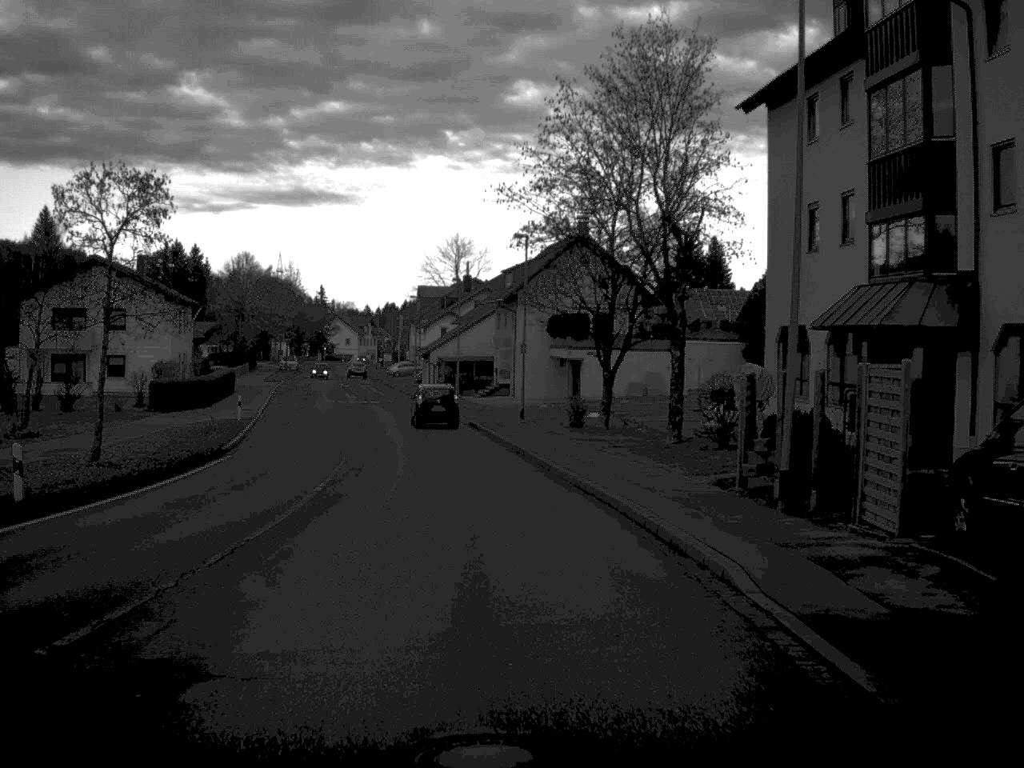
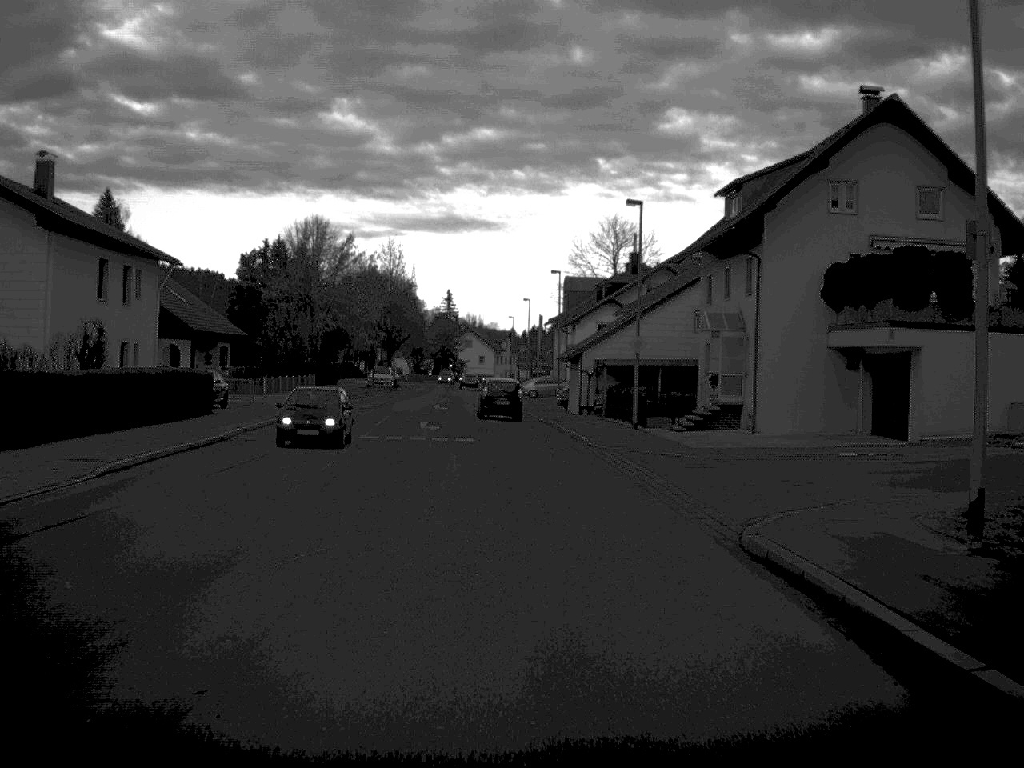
(-2.9, +39.8) m; -7°
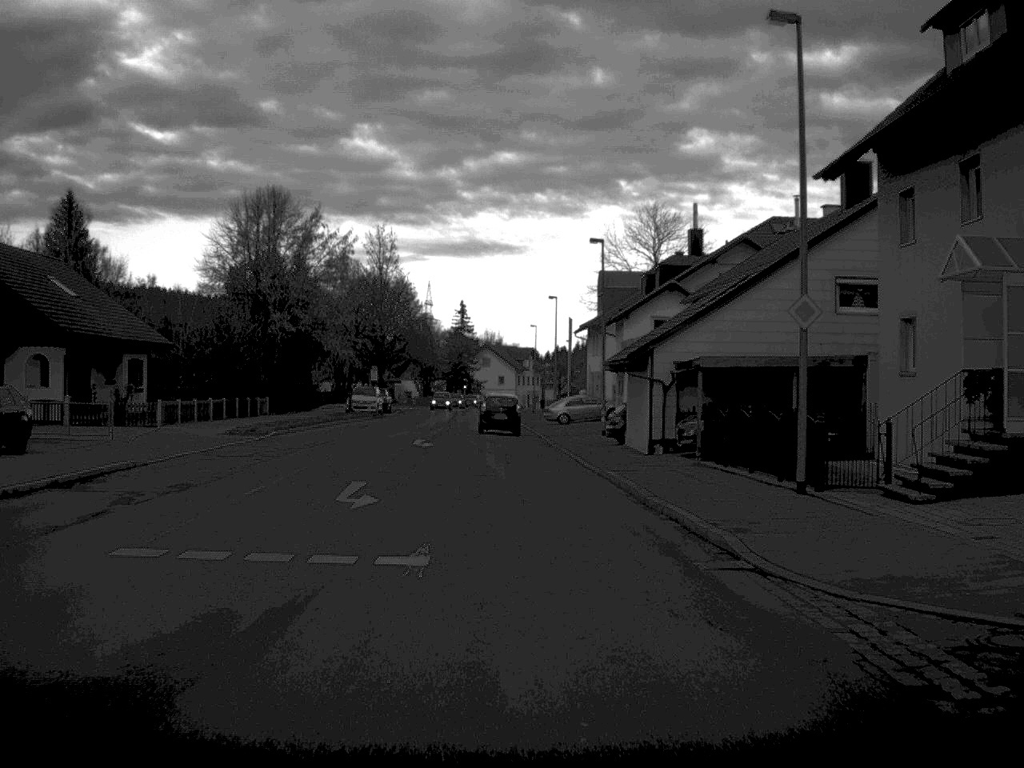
(-0.2, +22.8) m; -1°
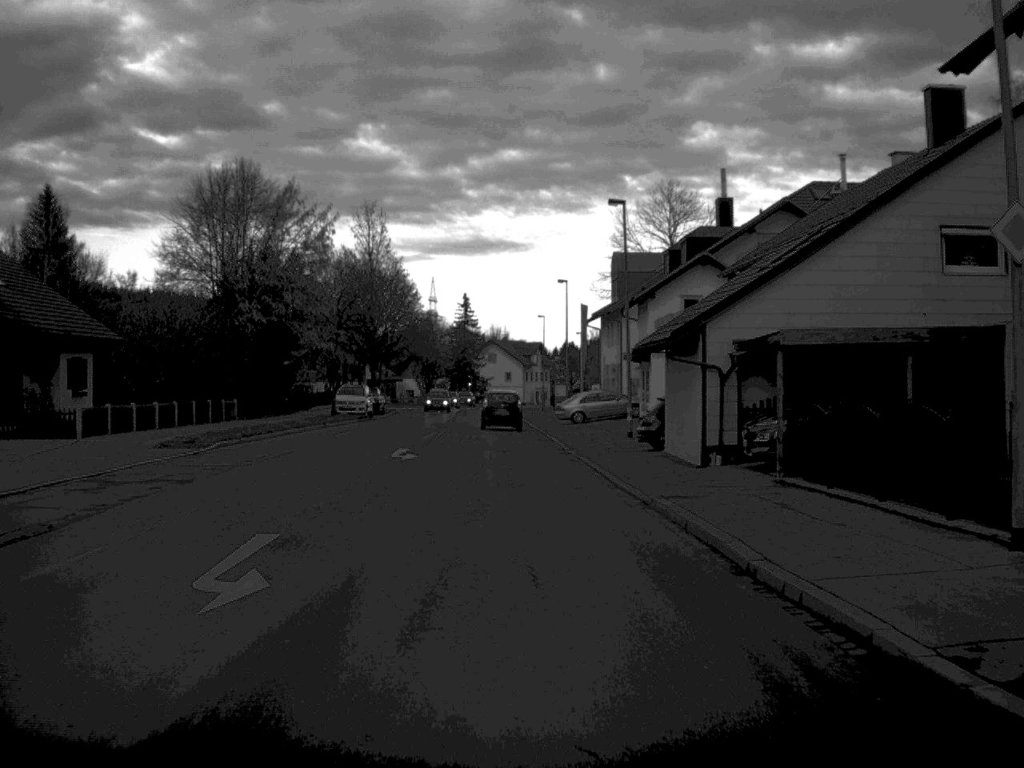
(0.0, +8.7) m; 0°
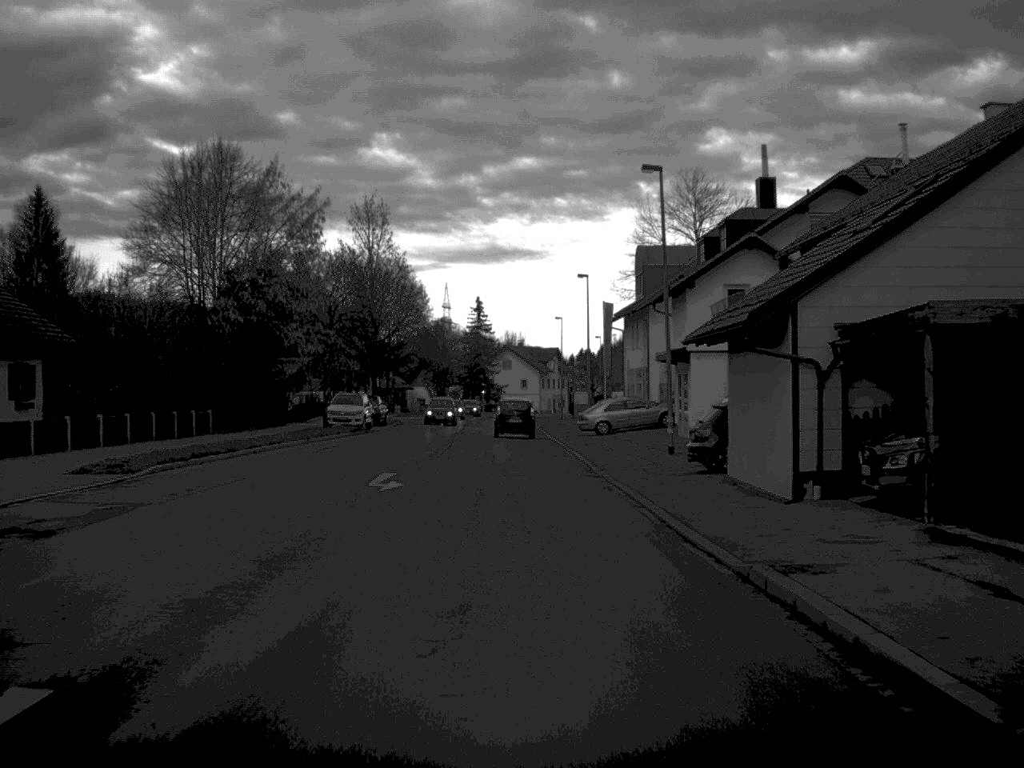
(0.0, +7.3) m; -1°
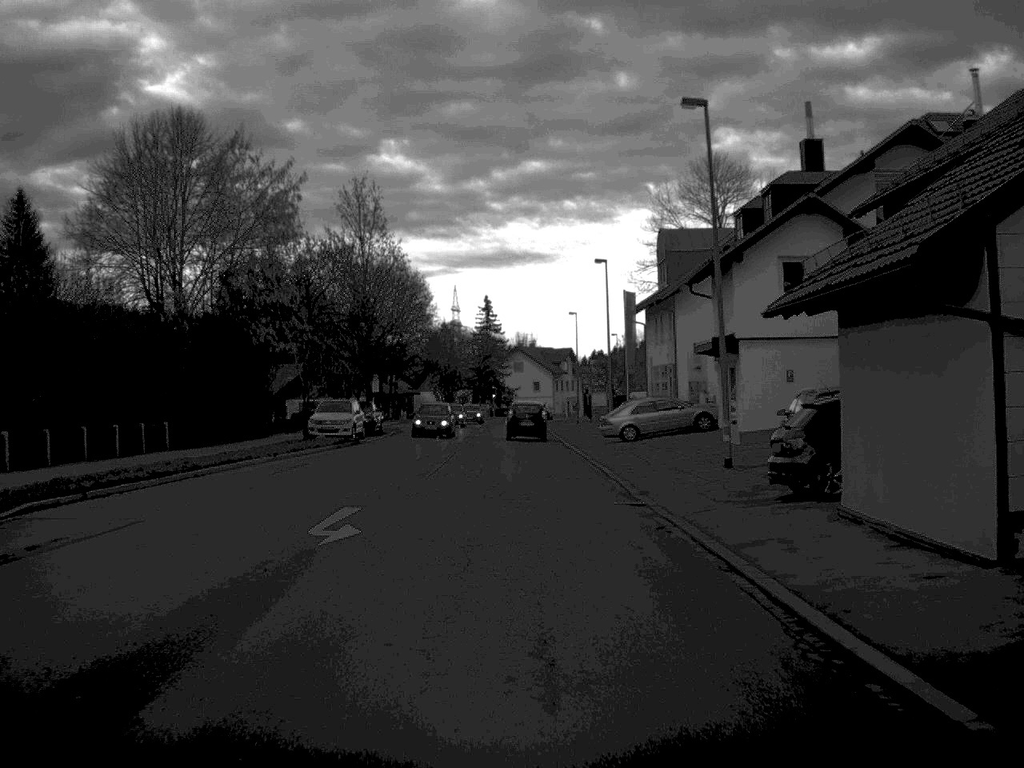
(0.0, +7.6) m; -1°
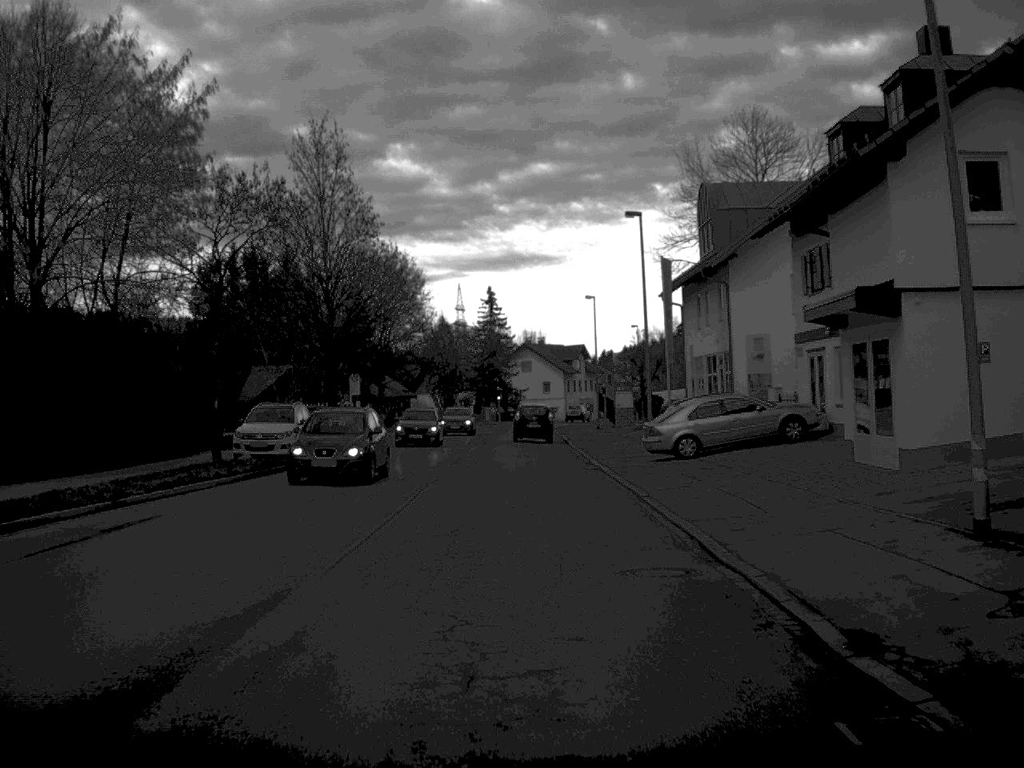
(-0.1, +14.4) m; 0°
